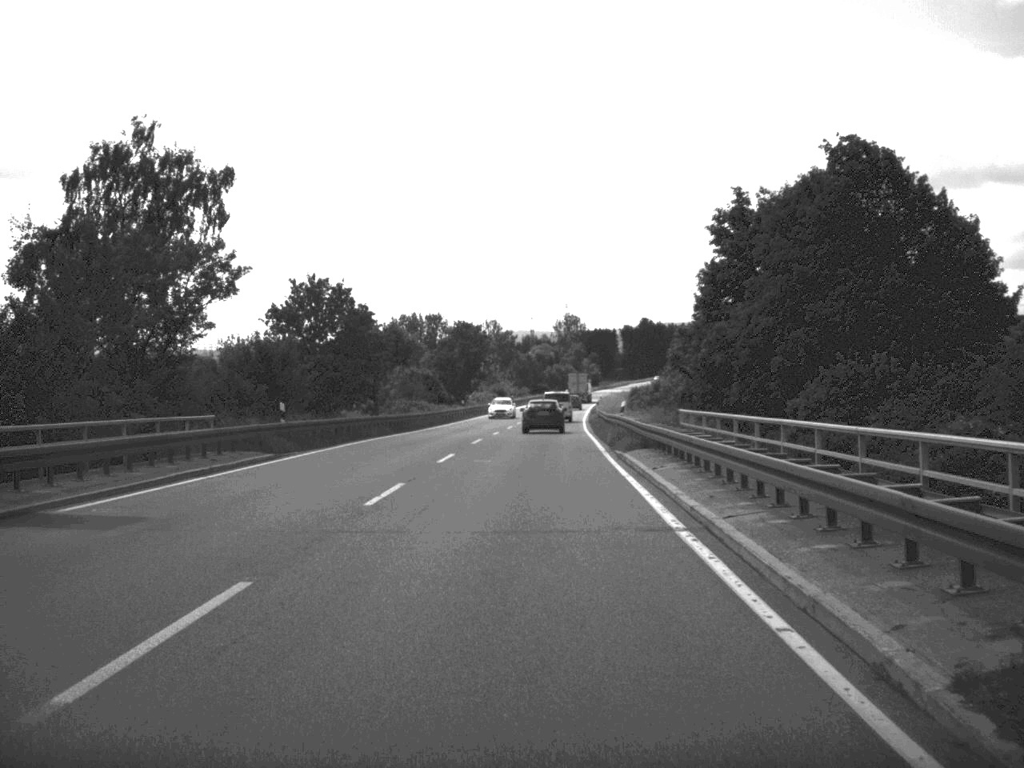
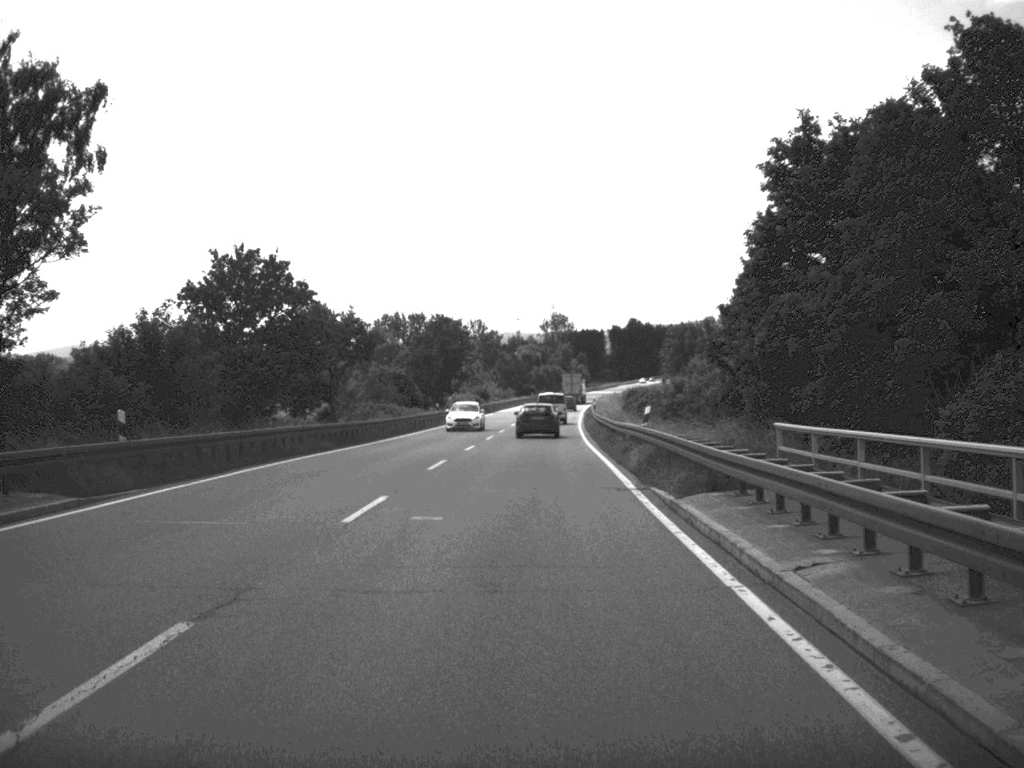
(+0.1, +13.4) m; +1°
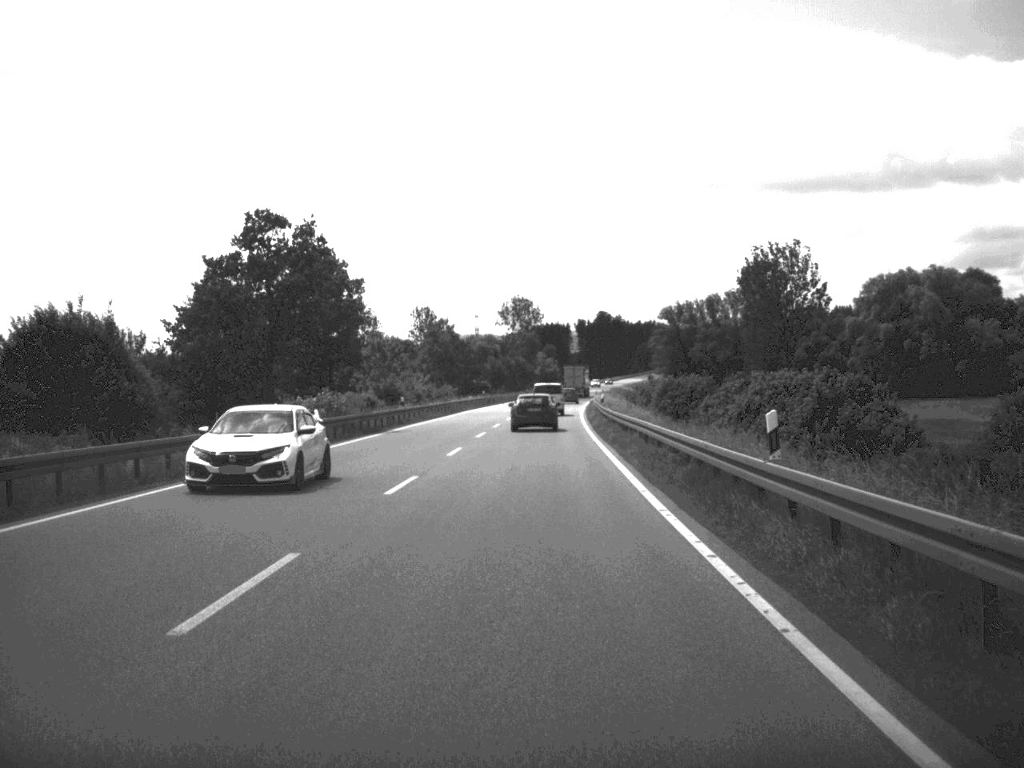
(+1.0, +66.4) m; +1°
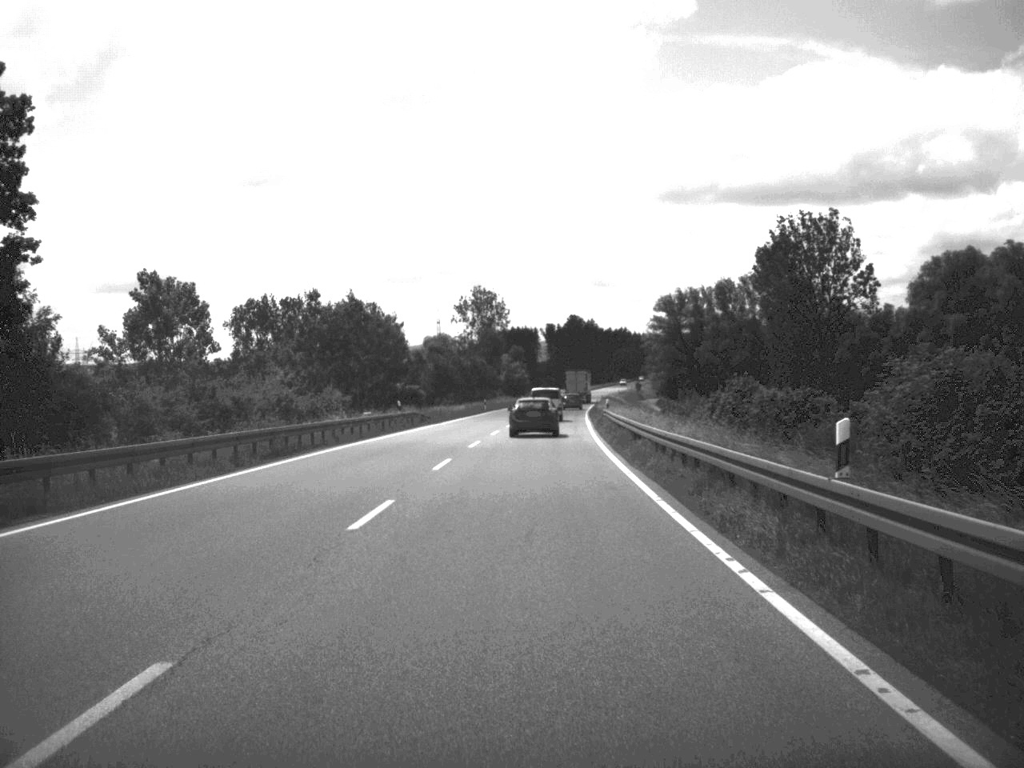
(+0.5, +52.1) m; +1°
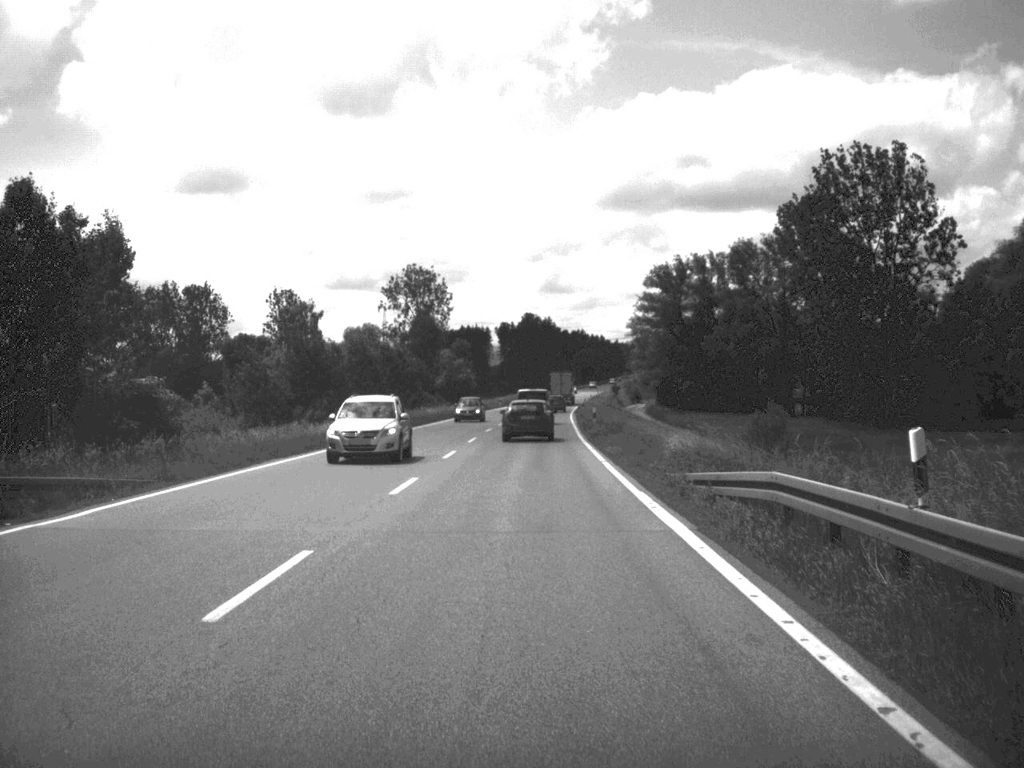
(+0.9, +52.8) m; +2°
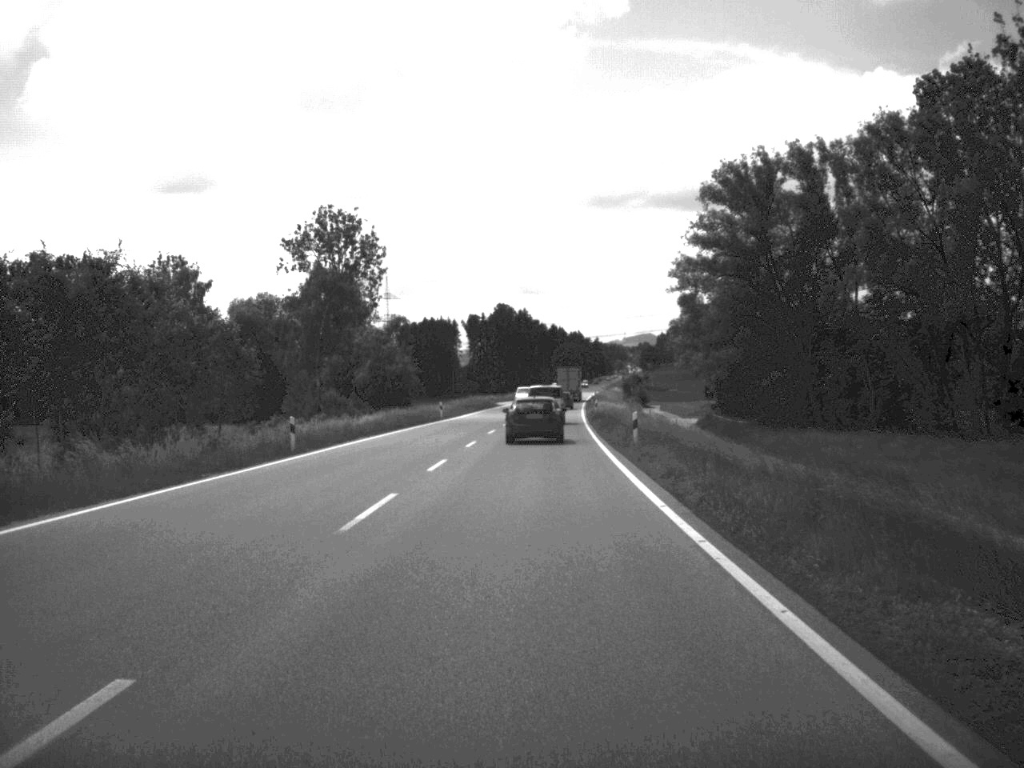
(+0.5, +65.3) m; +1°
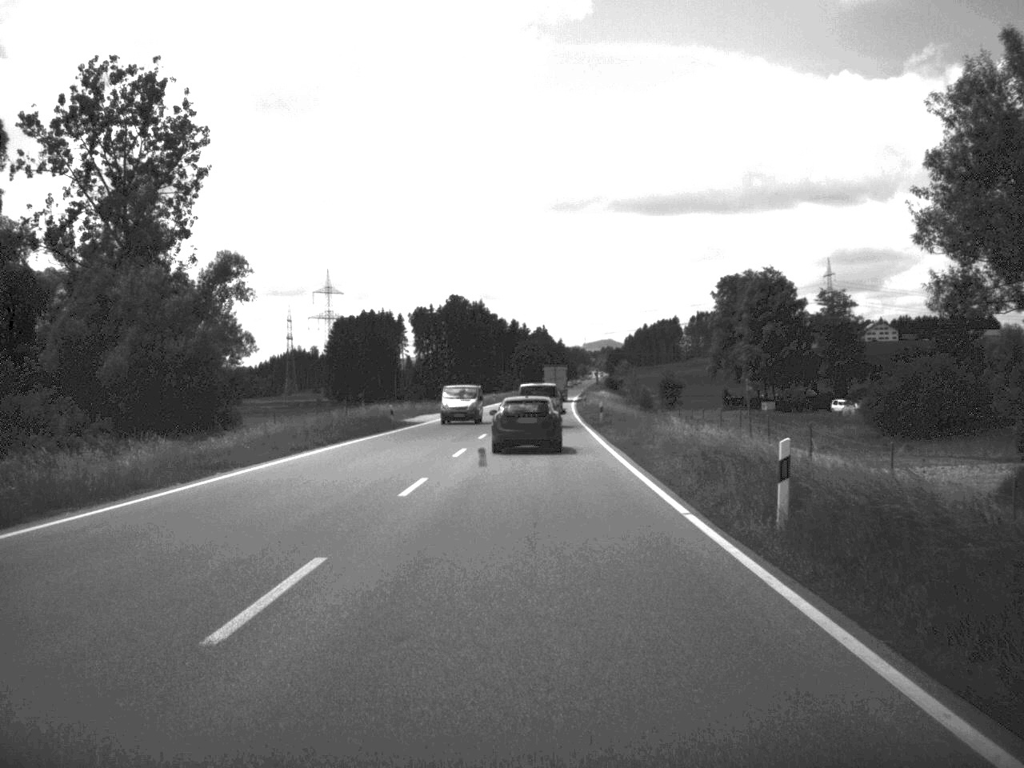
(+0.9, +65.2) m; +2°
